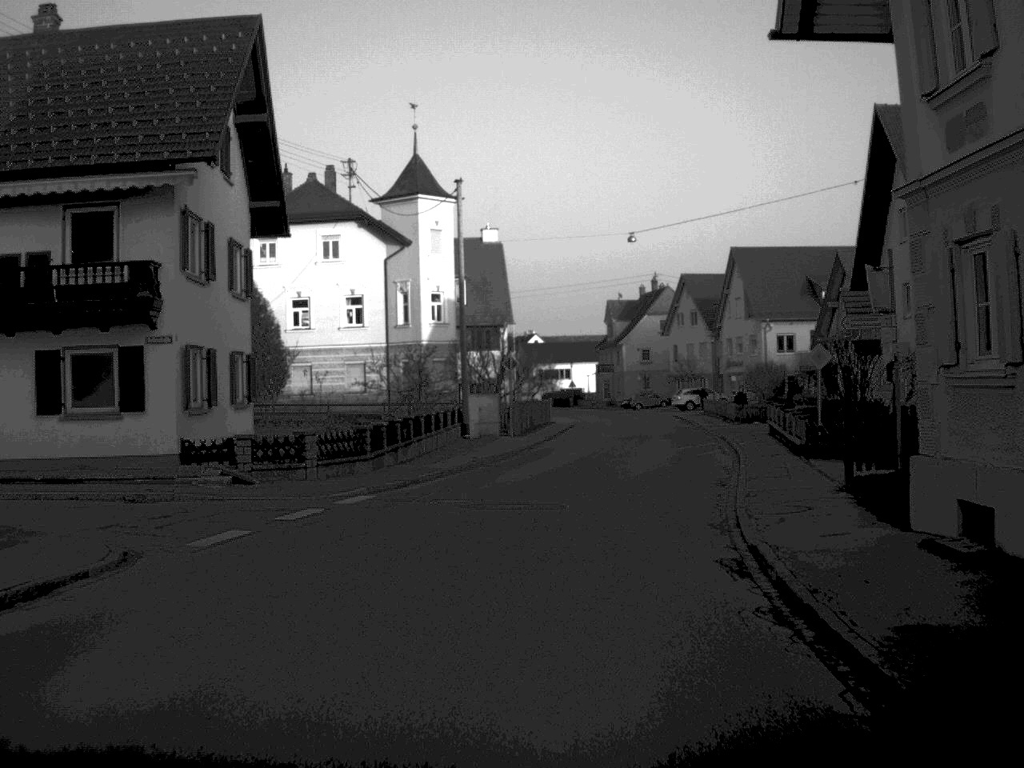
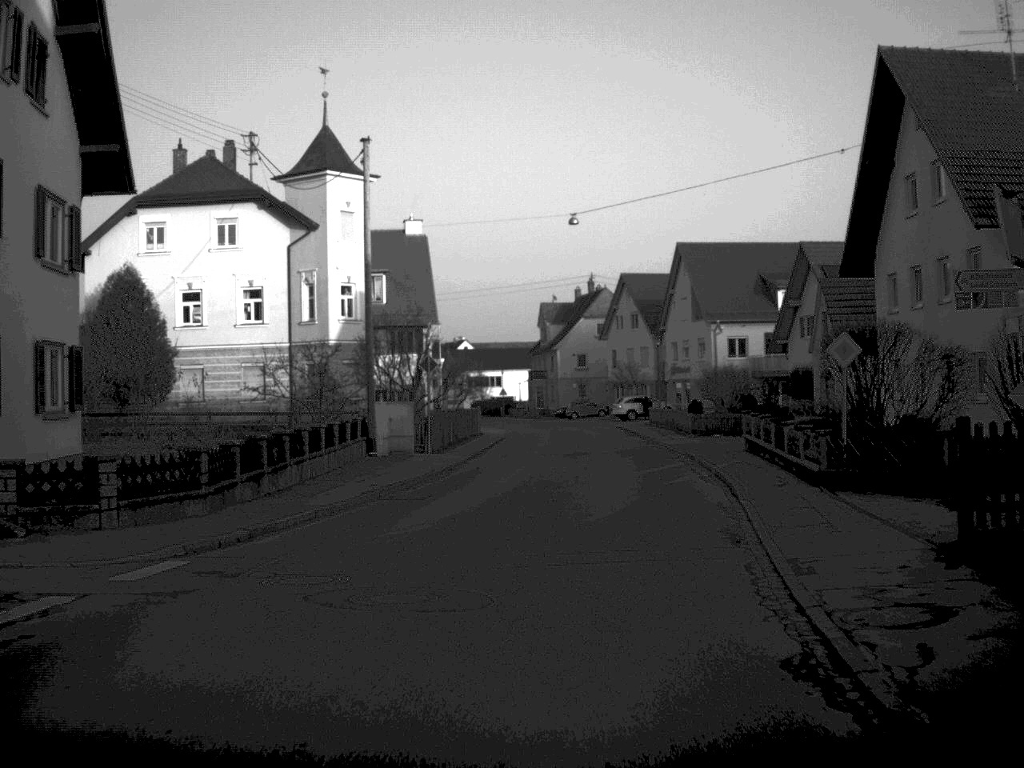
(+0.2, +7.9) m; +3°
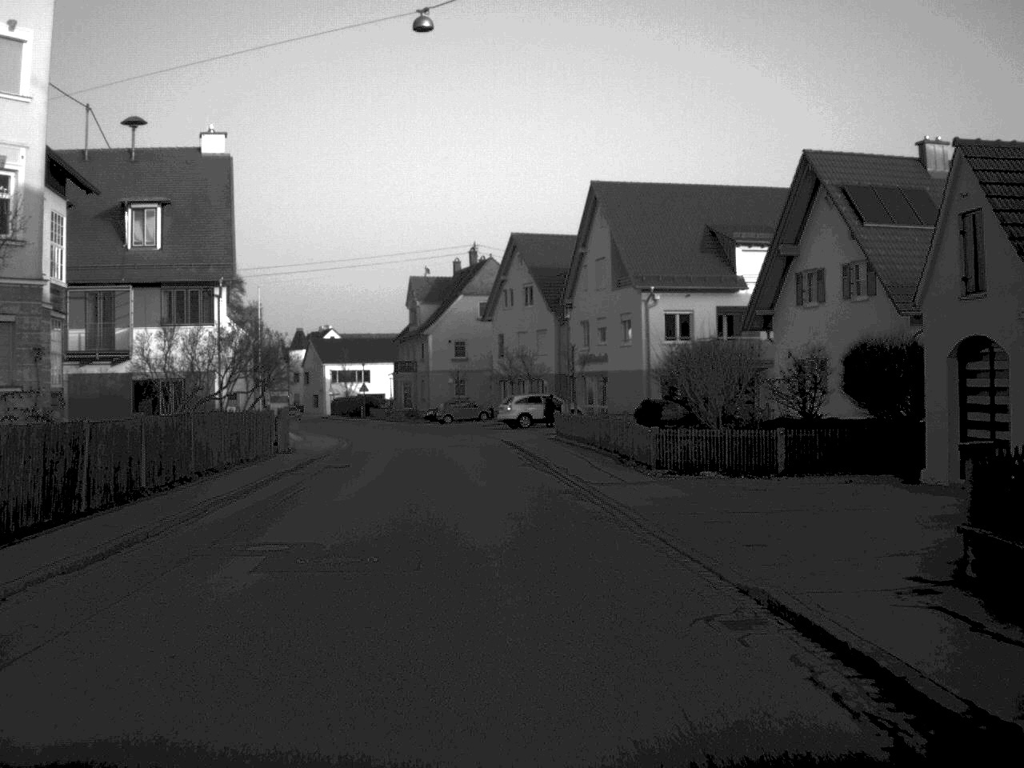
(+1.5, +25.0) m; +5°
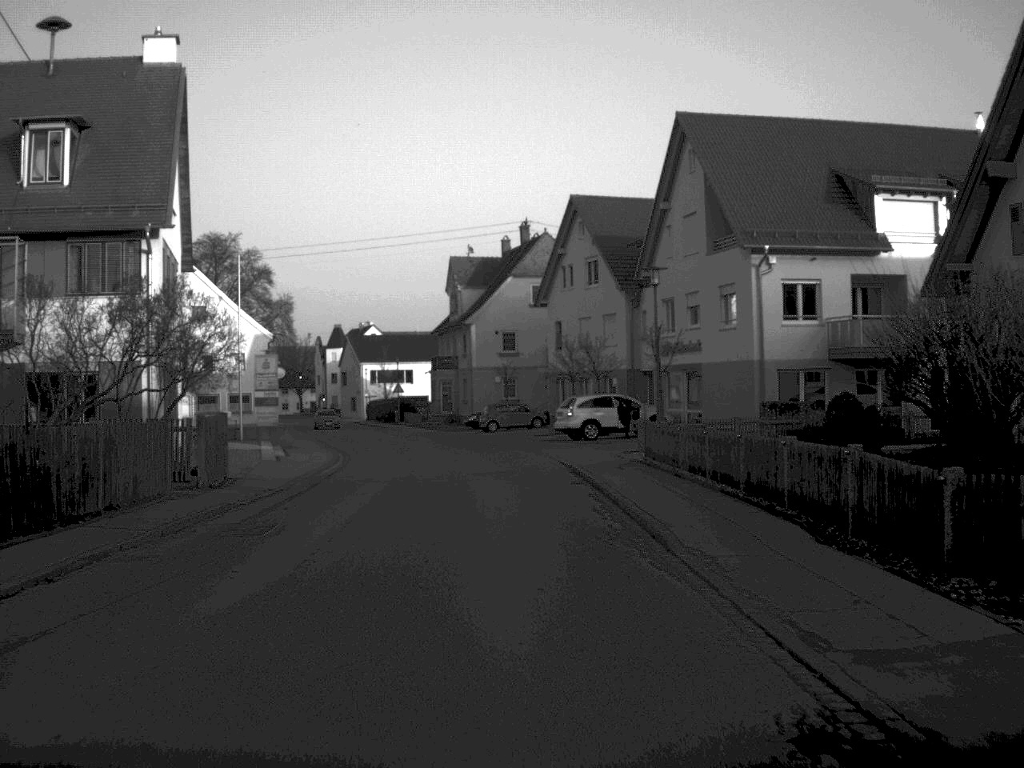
(-0.3, +15.6) m; -3°
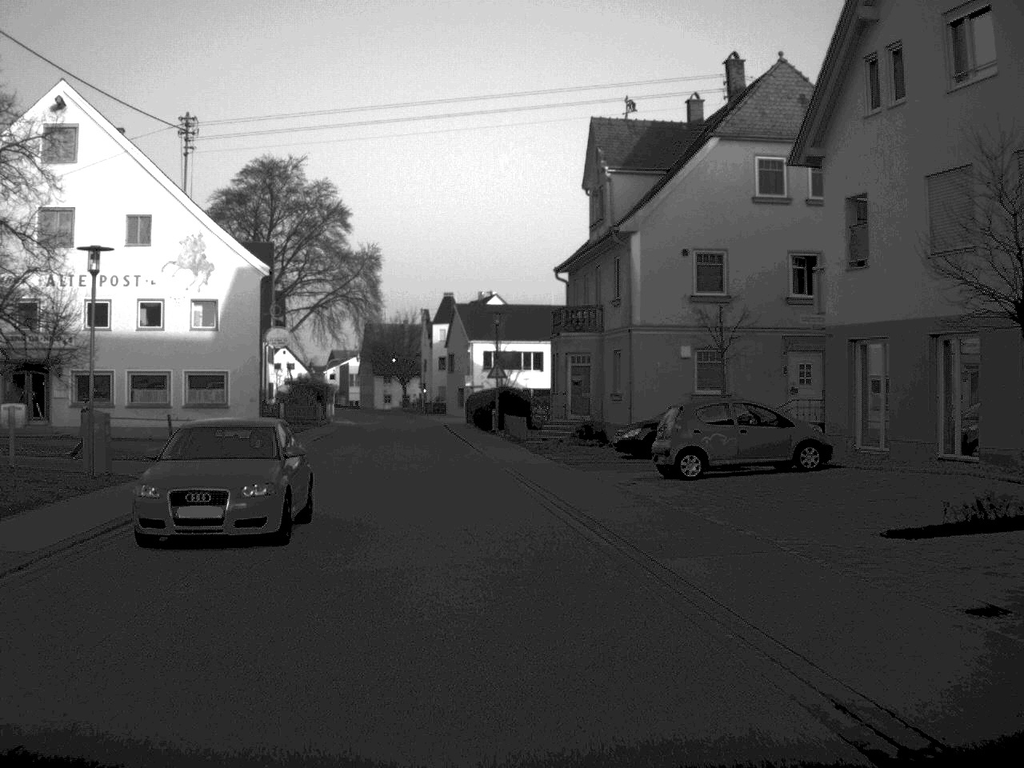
(-1.7, +41.0) m; -7°
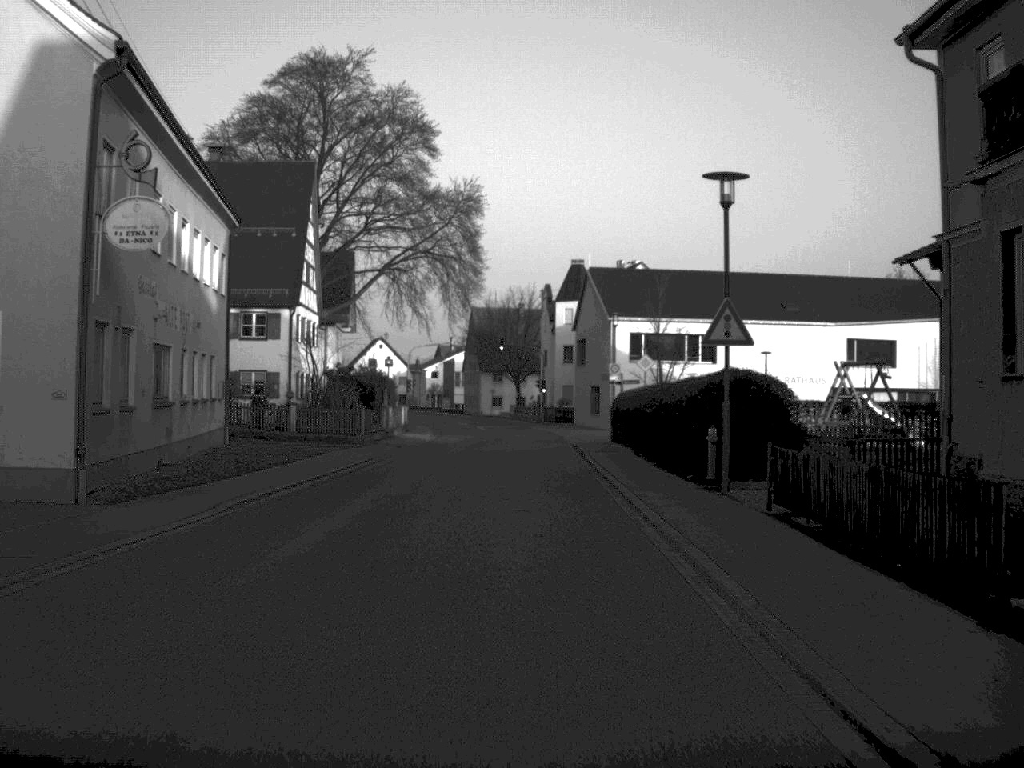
(-2.1, +32.6) m; -5°
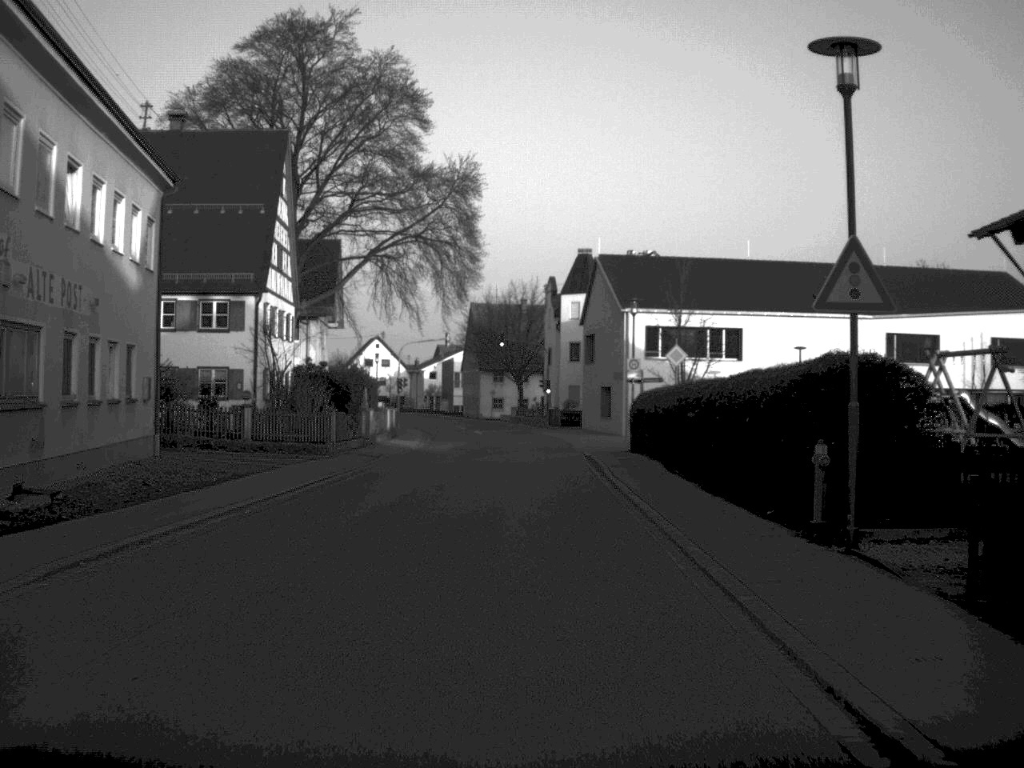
(0.0, +7.7) m; 0°
